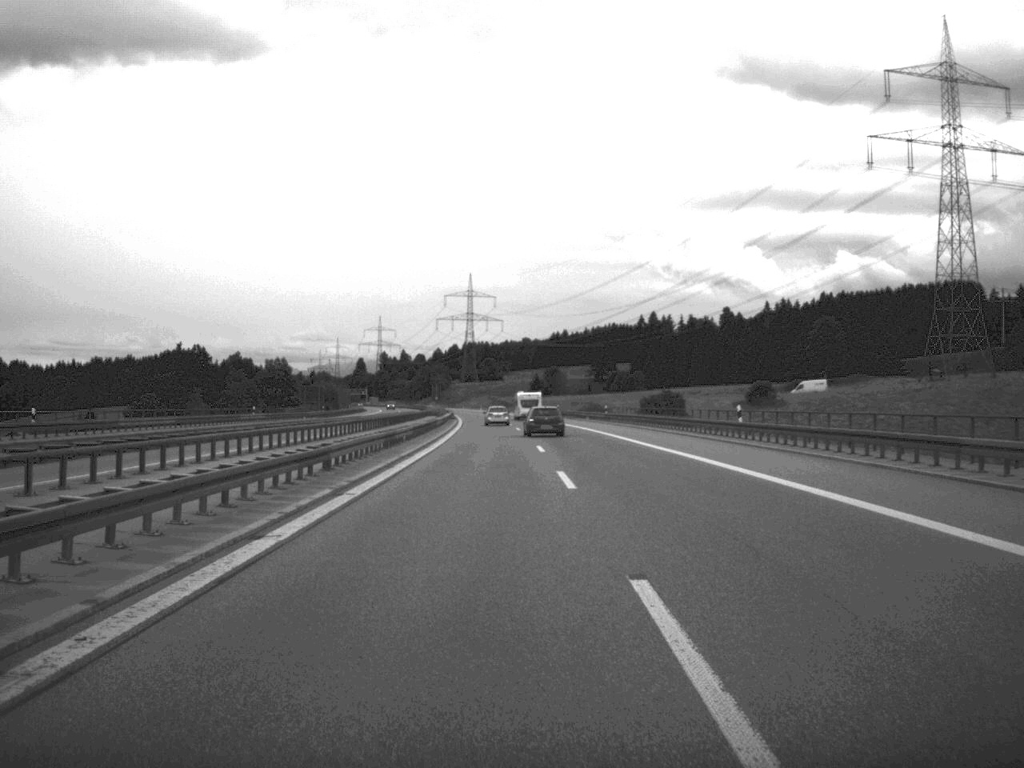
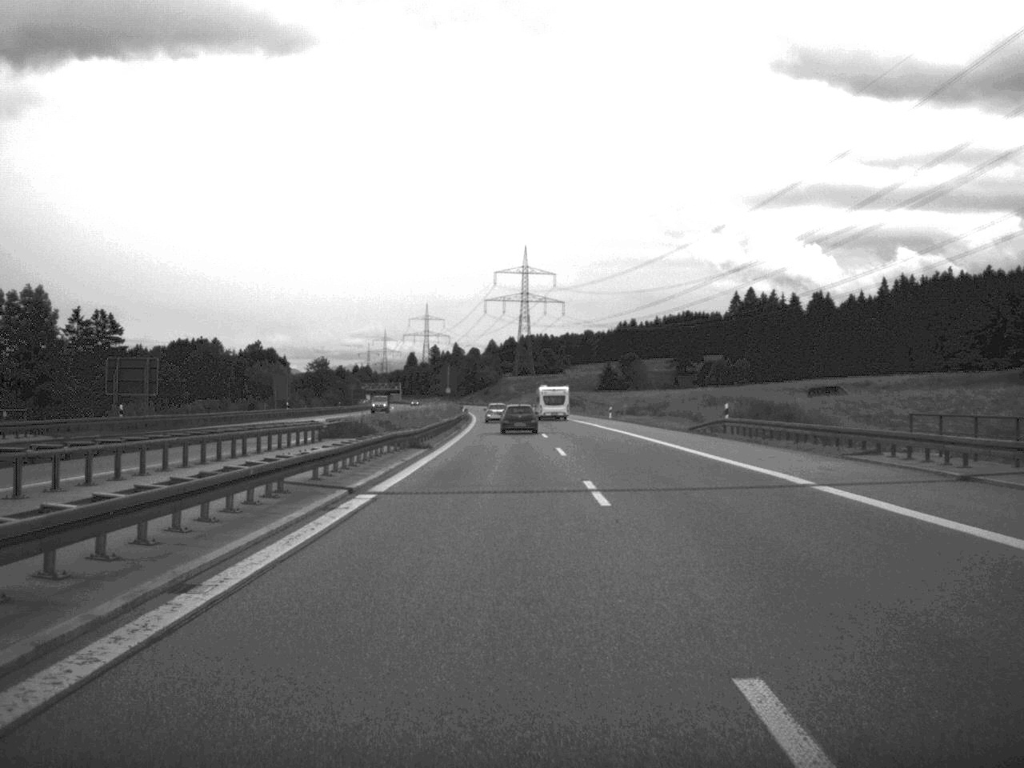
(-2.2, +92.1) m; -3°
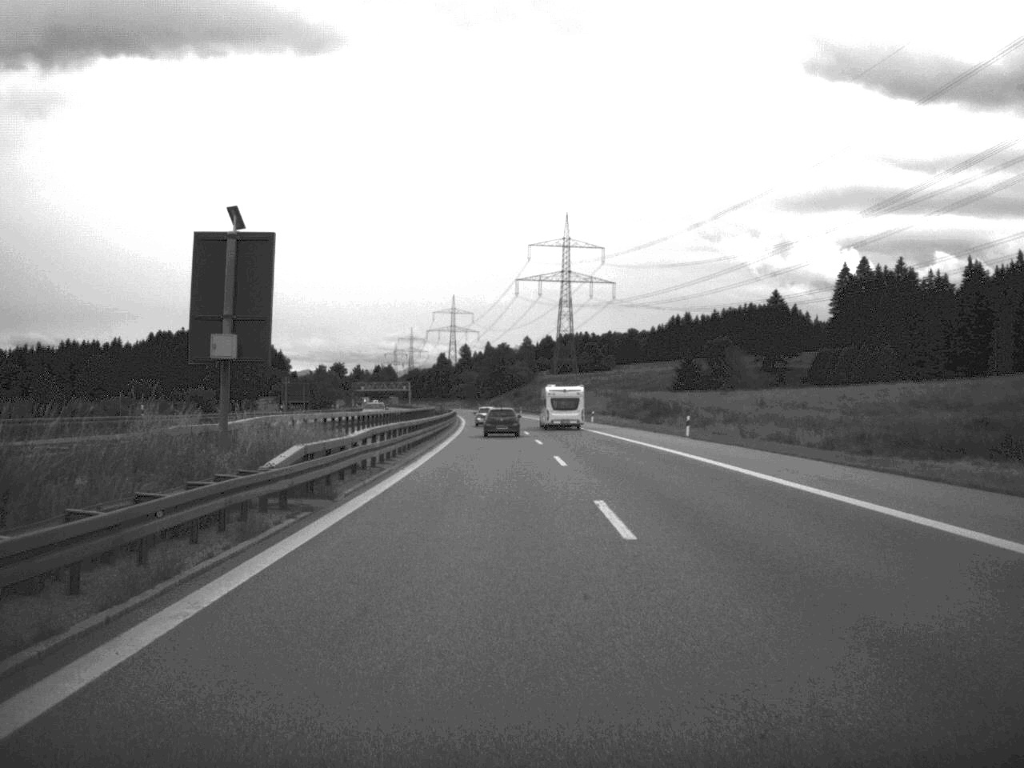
(-1.3, +93.0) m; -2°
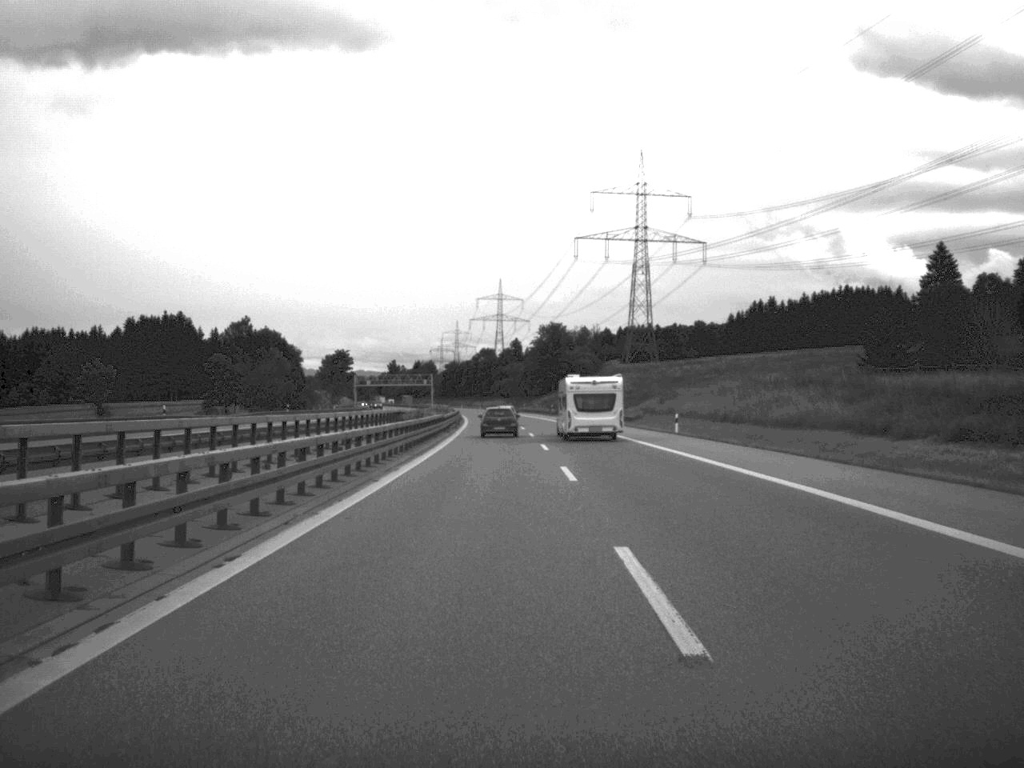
(-2.0, +94.9) m; -3°
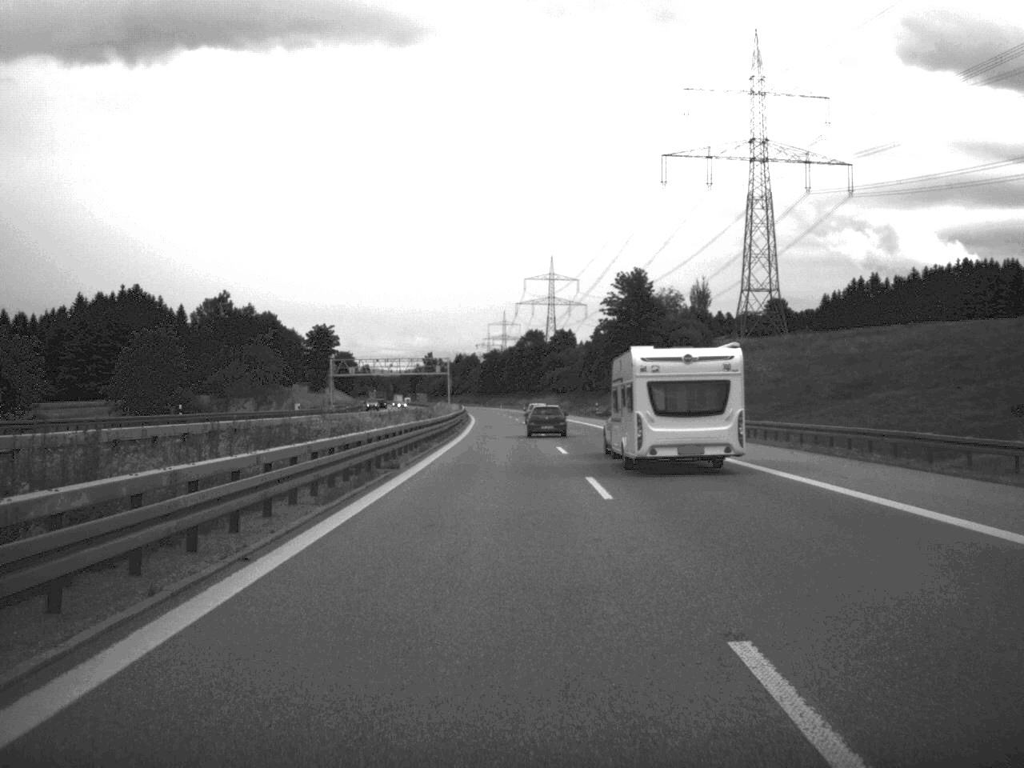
(-2.0, +92.5) m; -2°
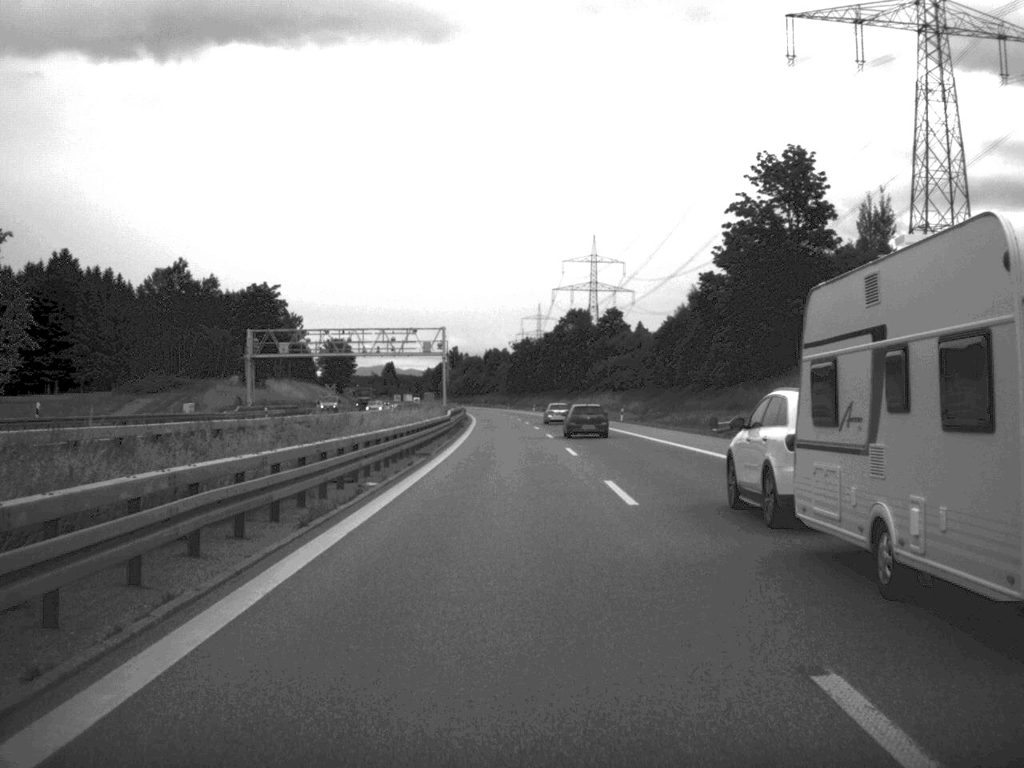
(-1.1, +71.8) m; -2°
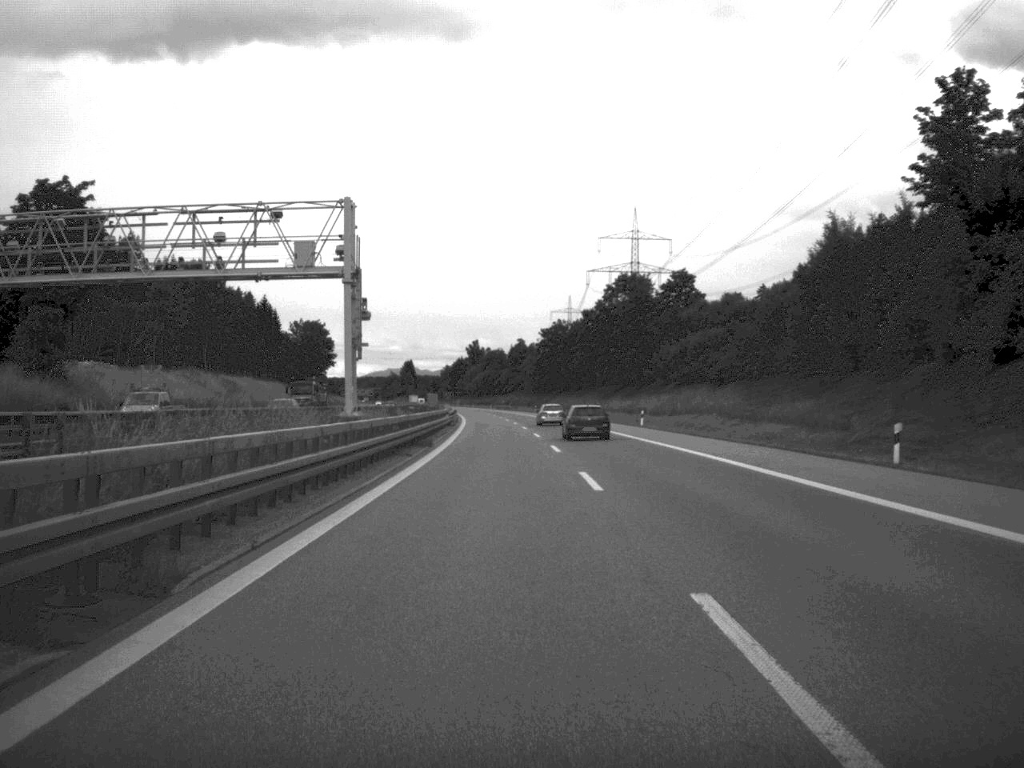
(-0.6, +67.4) m; -1°
